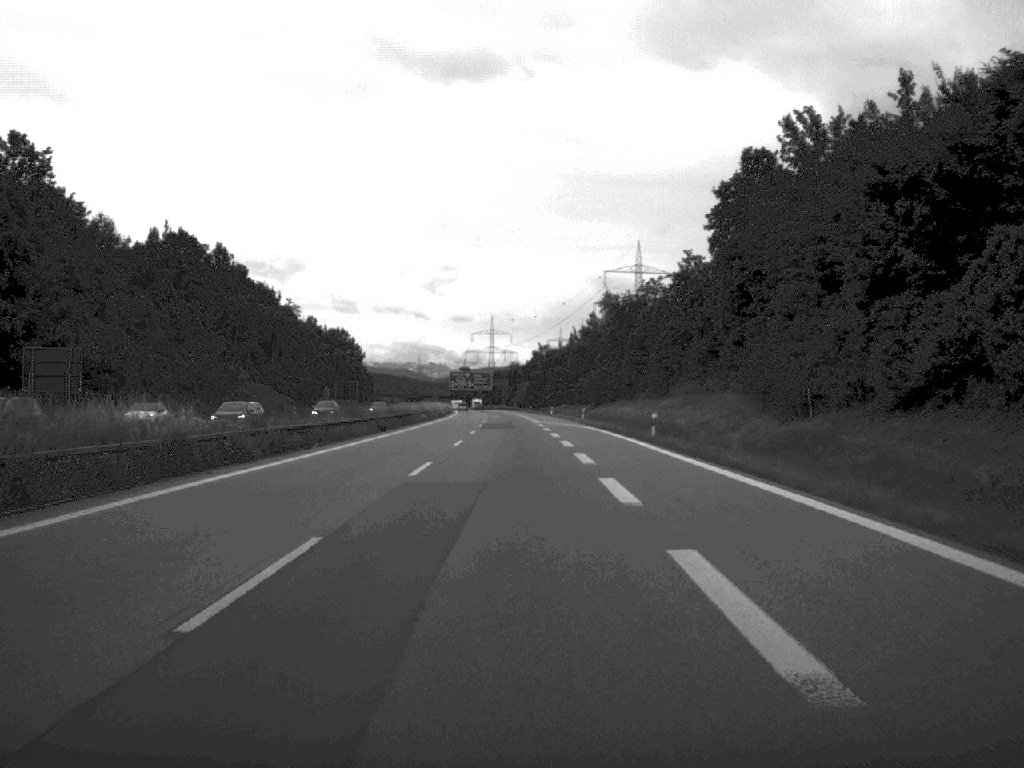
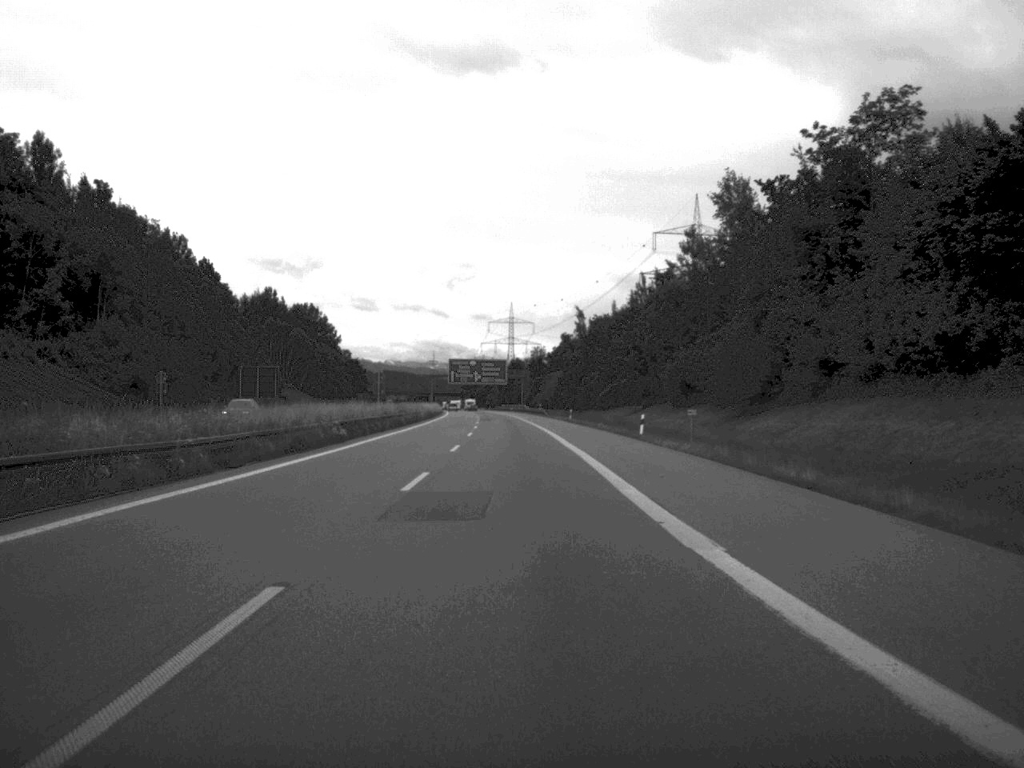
(-1.1, +92.6) m; -1°
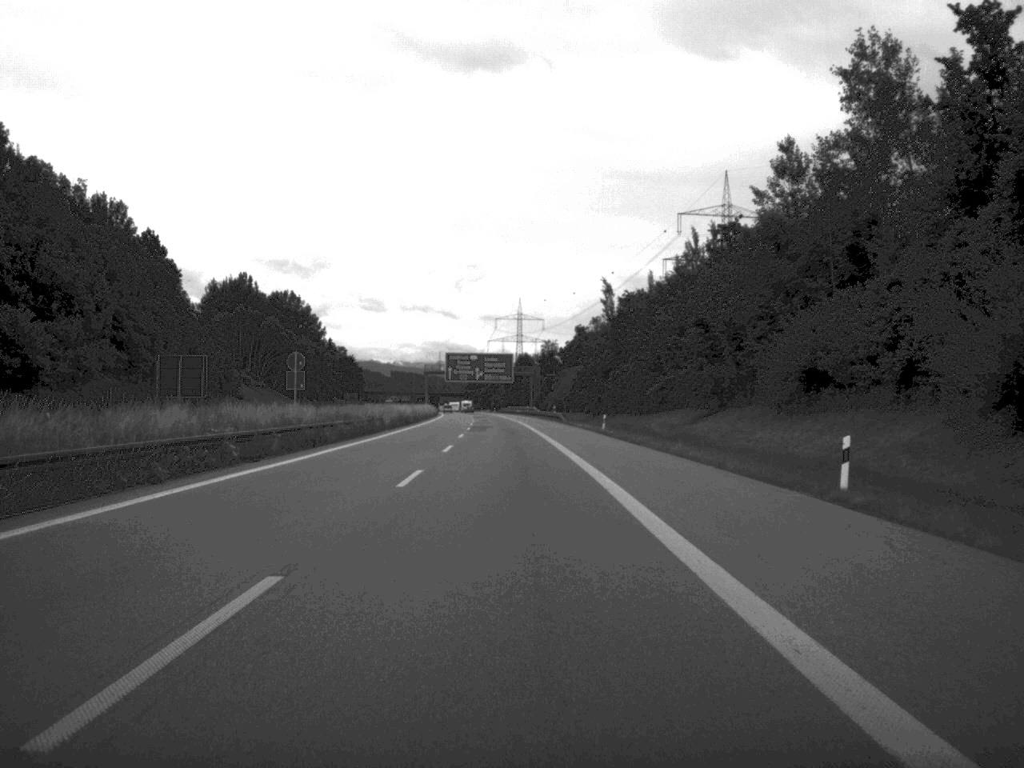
(-0.1, +34.7) m; 0°
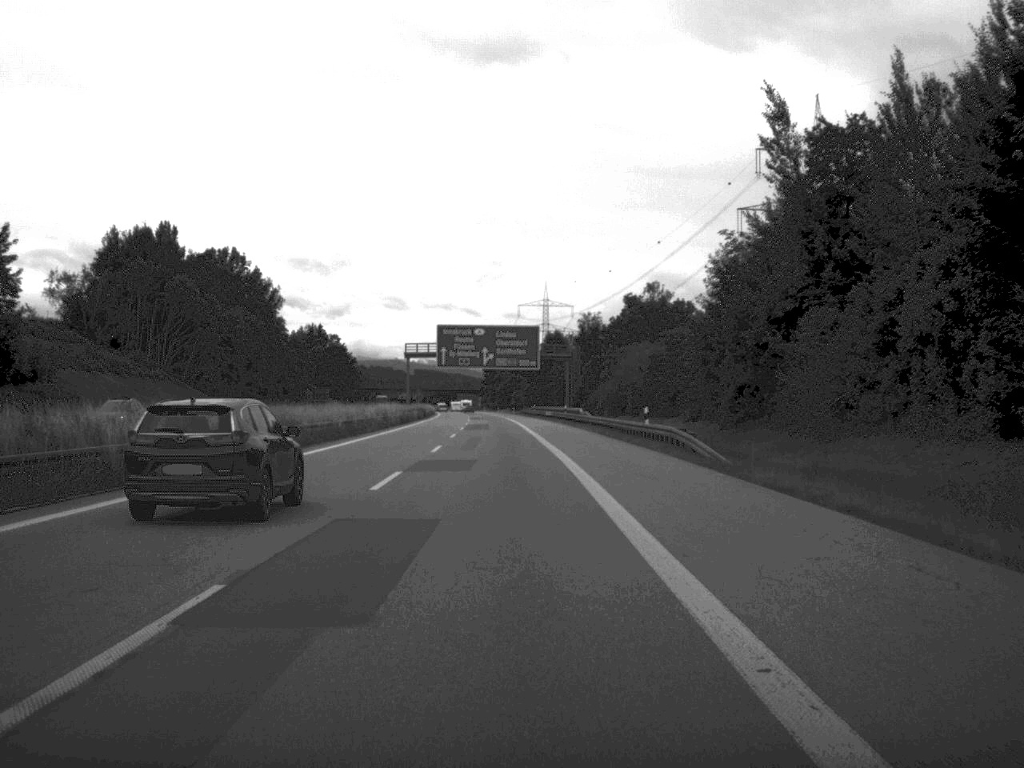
(-0.8, +71.5) m; -1°
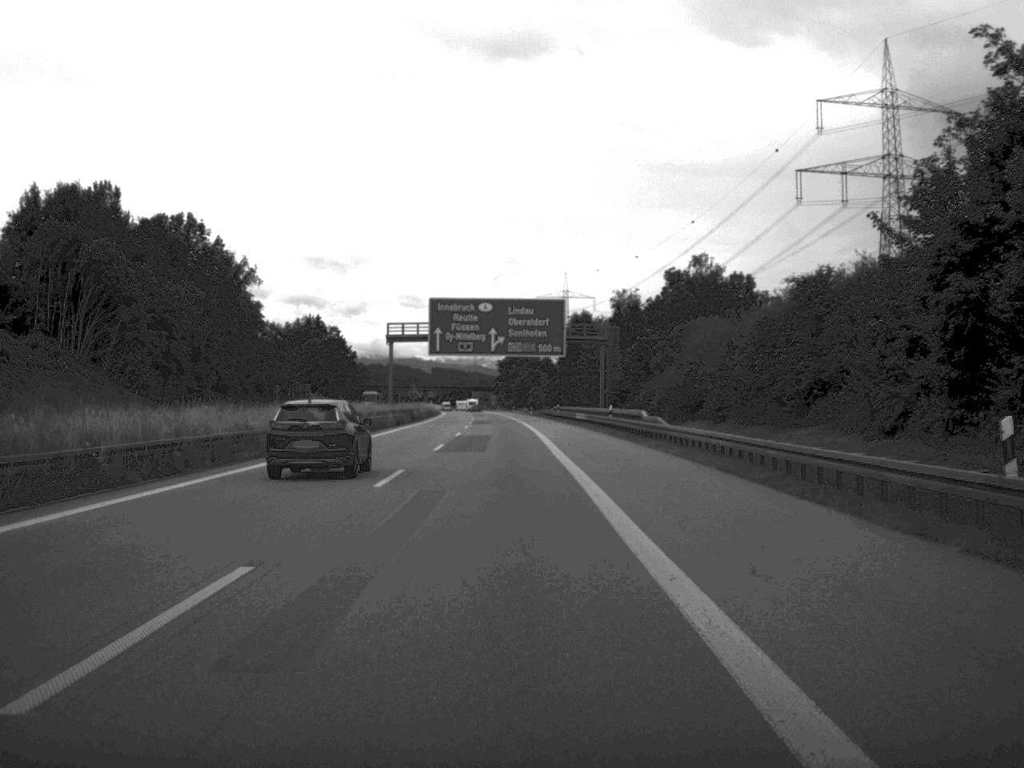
(-0.3, +34.3) m; -1°
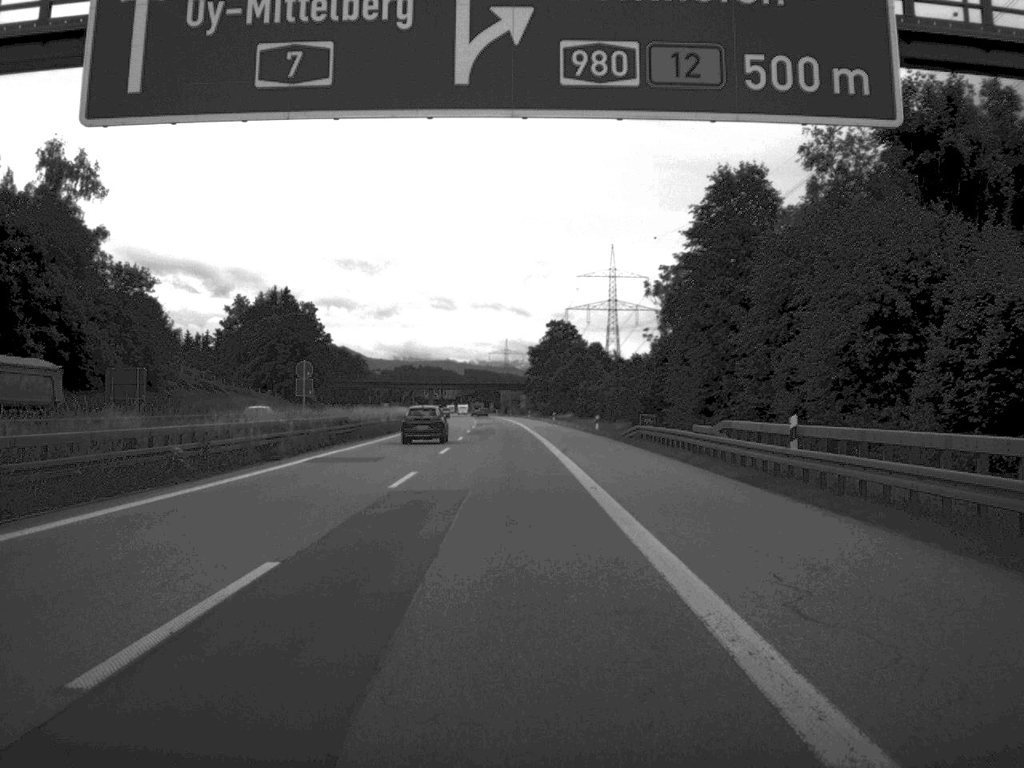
(-1.5, +87.9) m; -2°
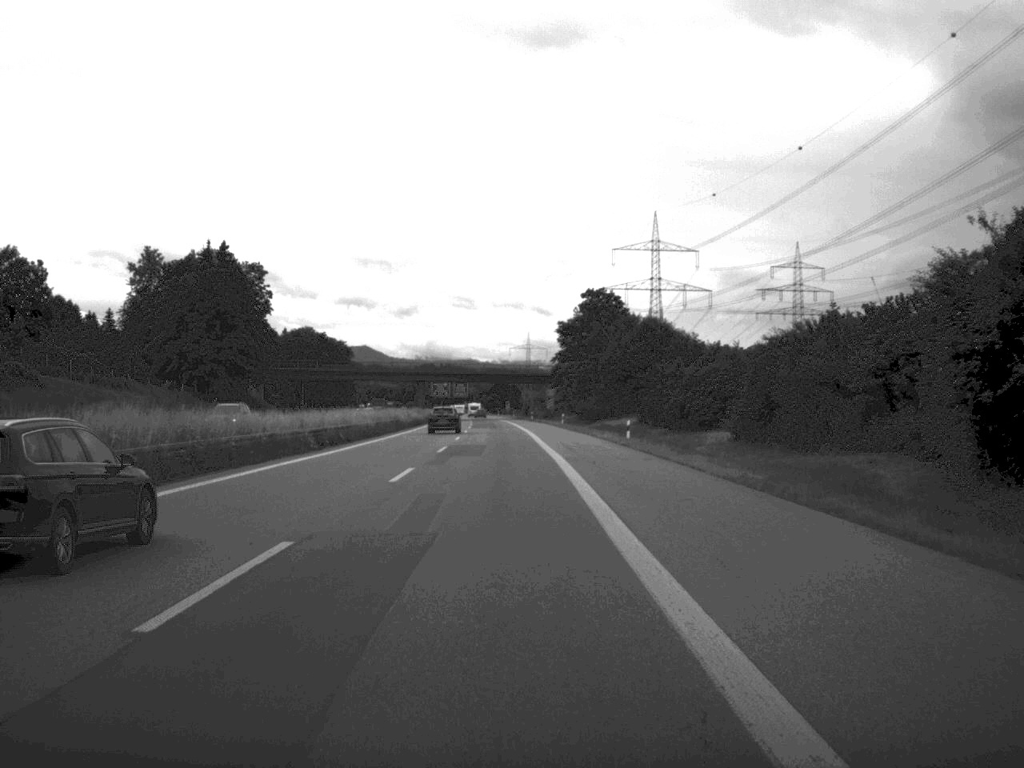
(-0.7, +69.2) m; -1°
